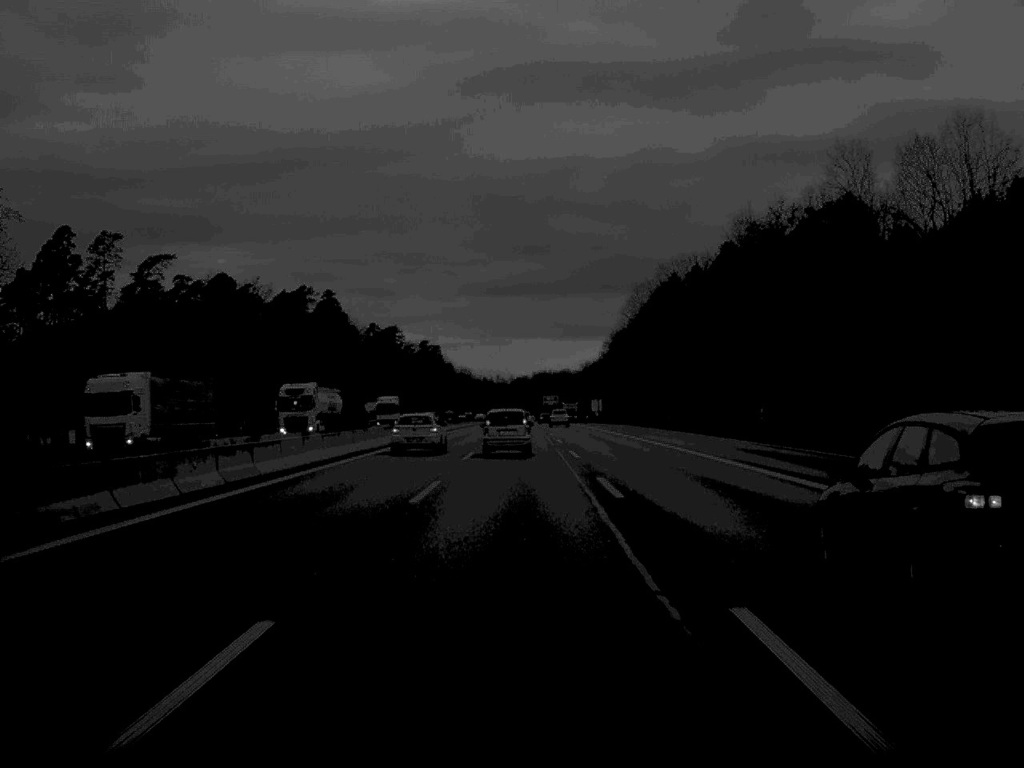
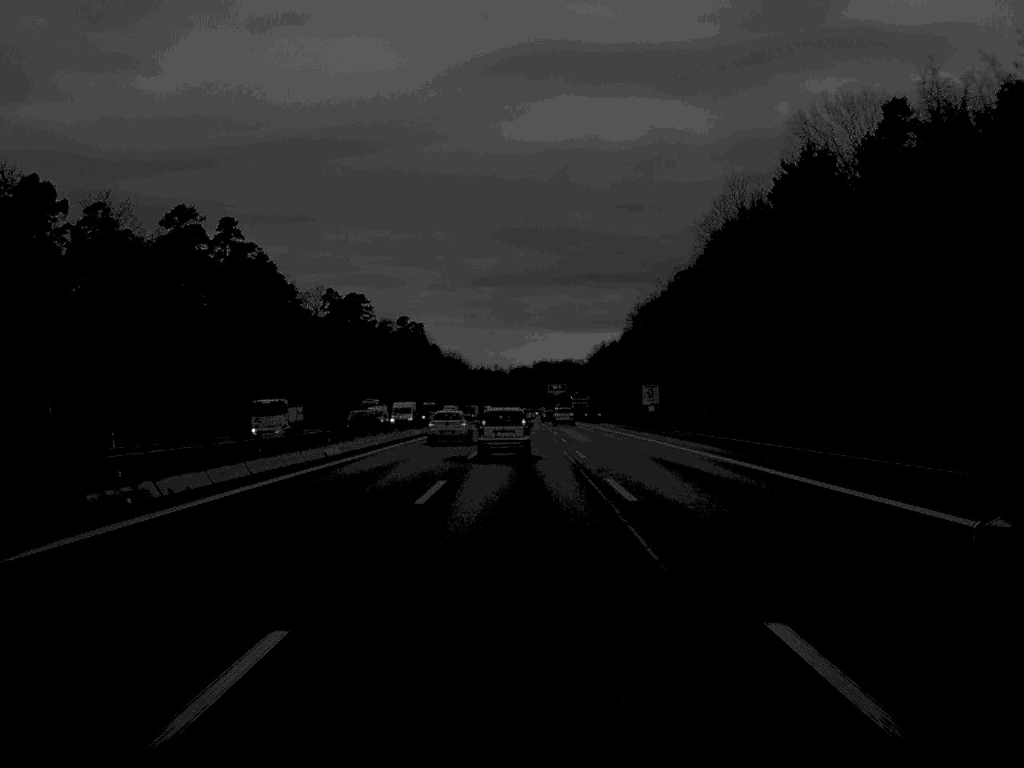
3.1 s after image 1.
(-0.2, +89.4) m; 0°
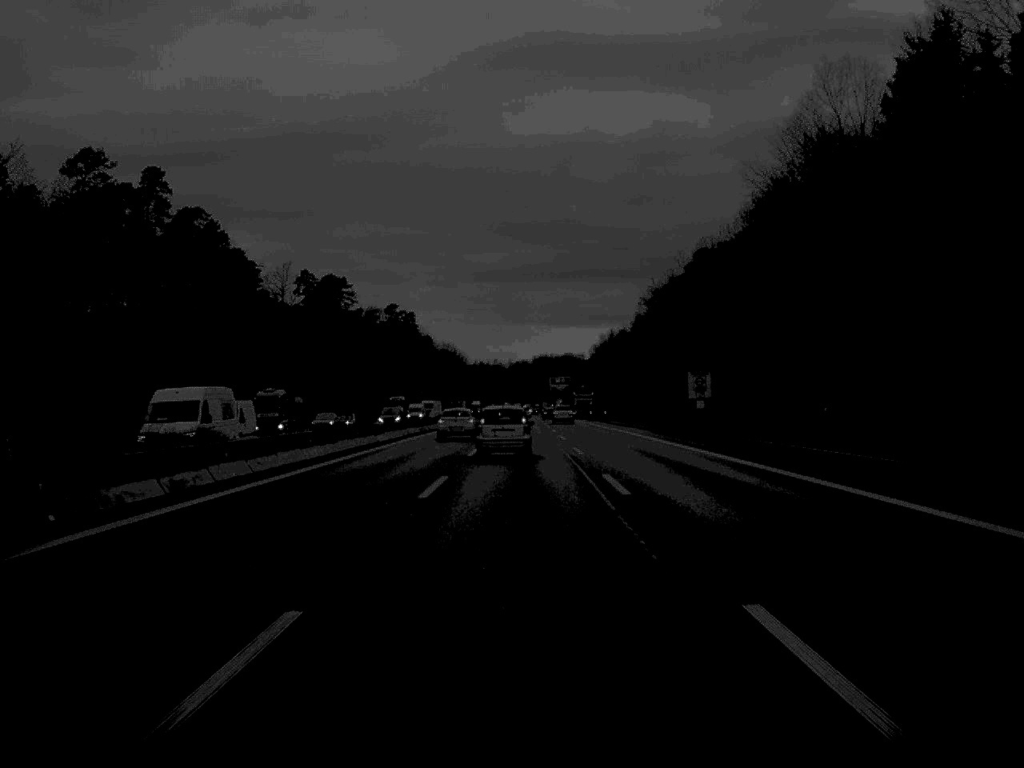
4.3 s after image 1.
(0.0, +34.7) m; 0°
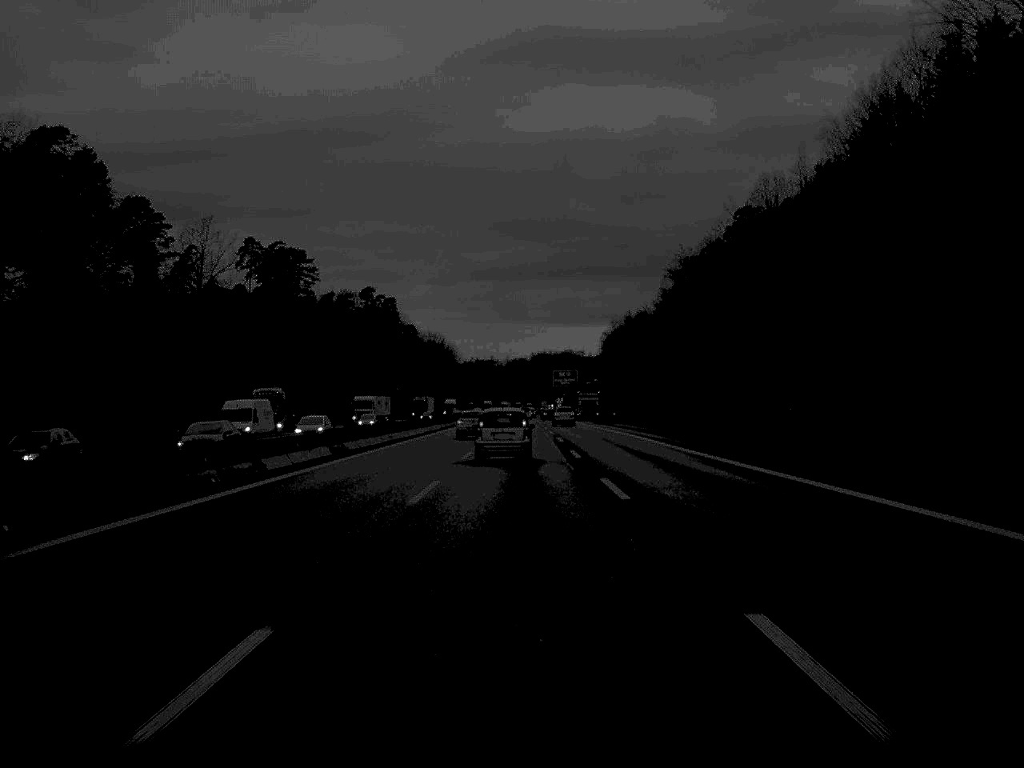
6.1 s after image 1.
(0.0, +53.9) m; 0°
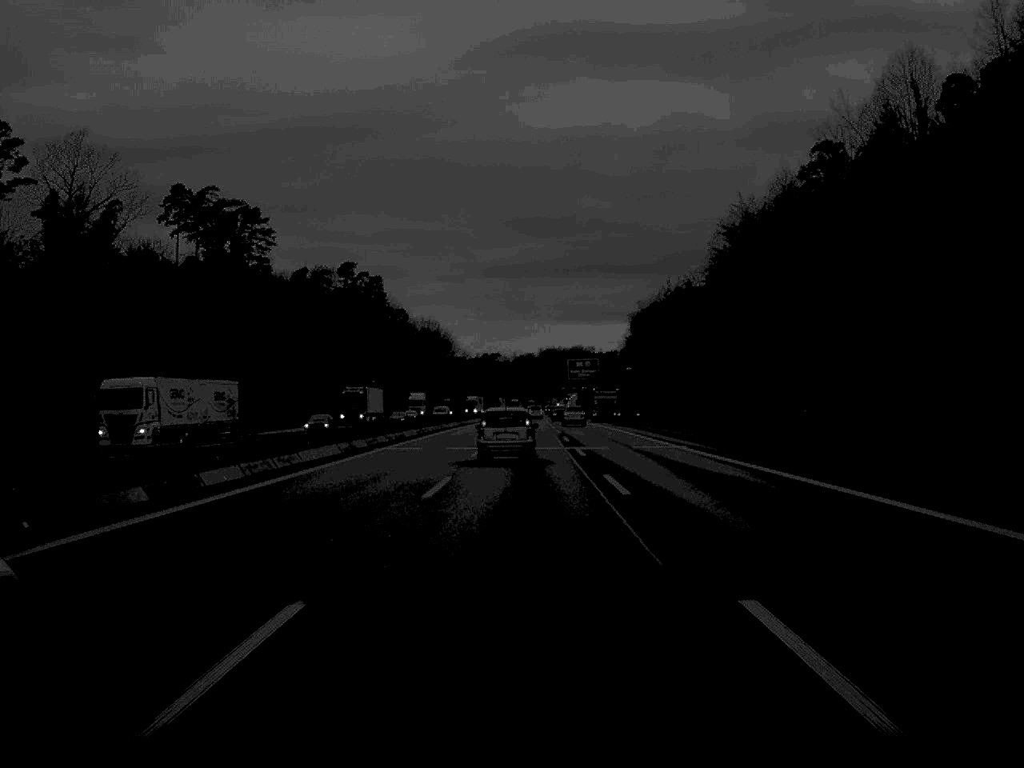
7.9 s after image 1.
(-0.1, +52.2) m; 0°
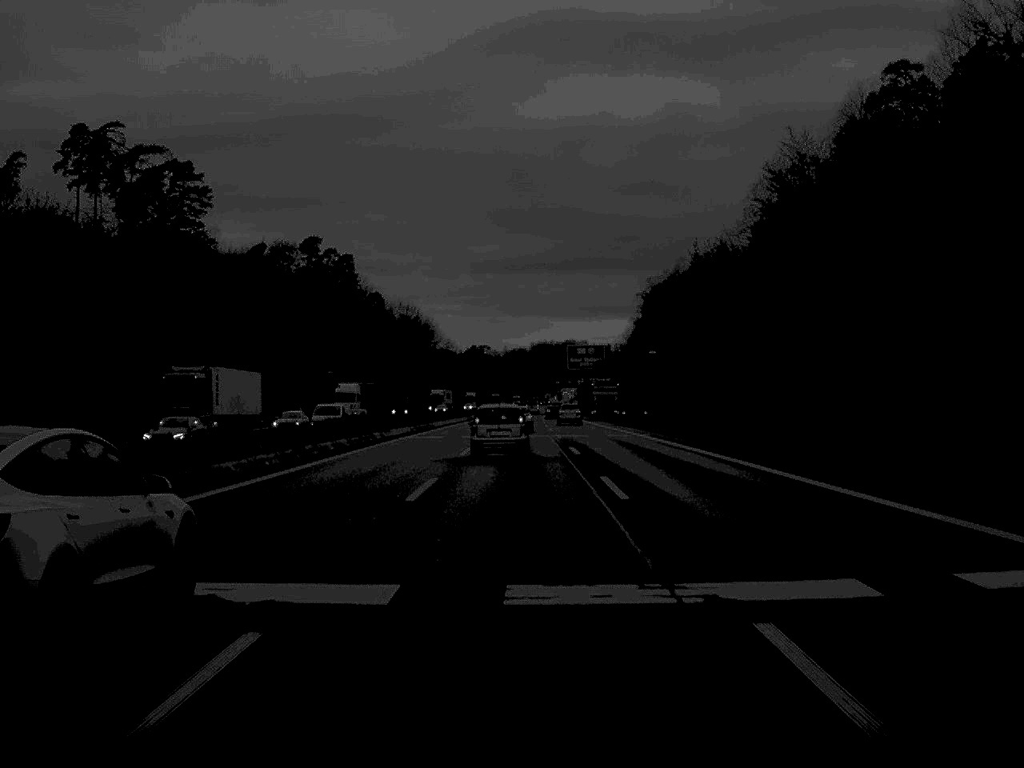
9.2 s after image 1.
(+0.1, +37.0) m; 0°
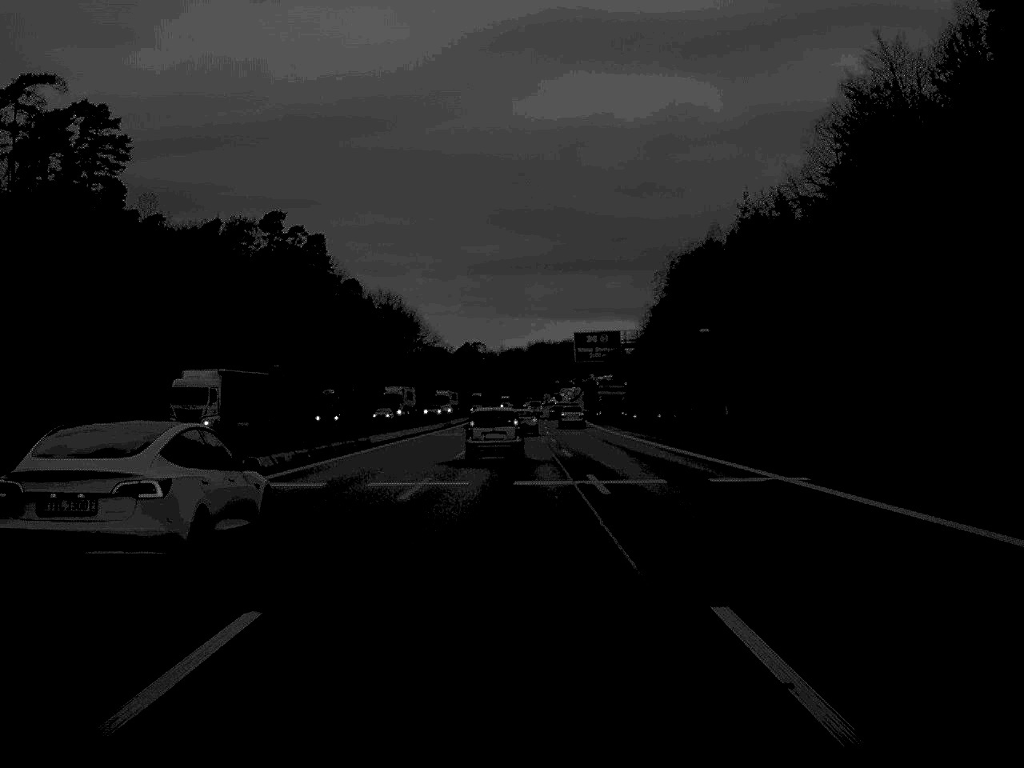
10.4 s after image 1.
(0.0, +34.6) m; 0°
